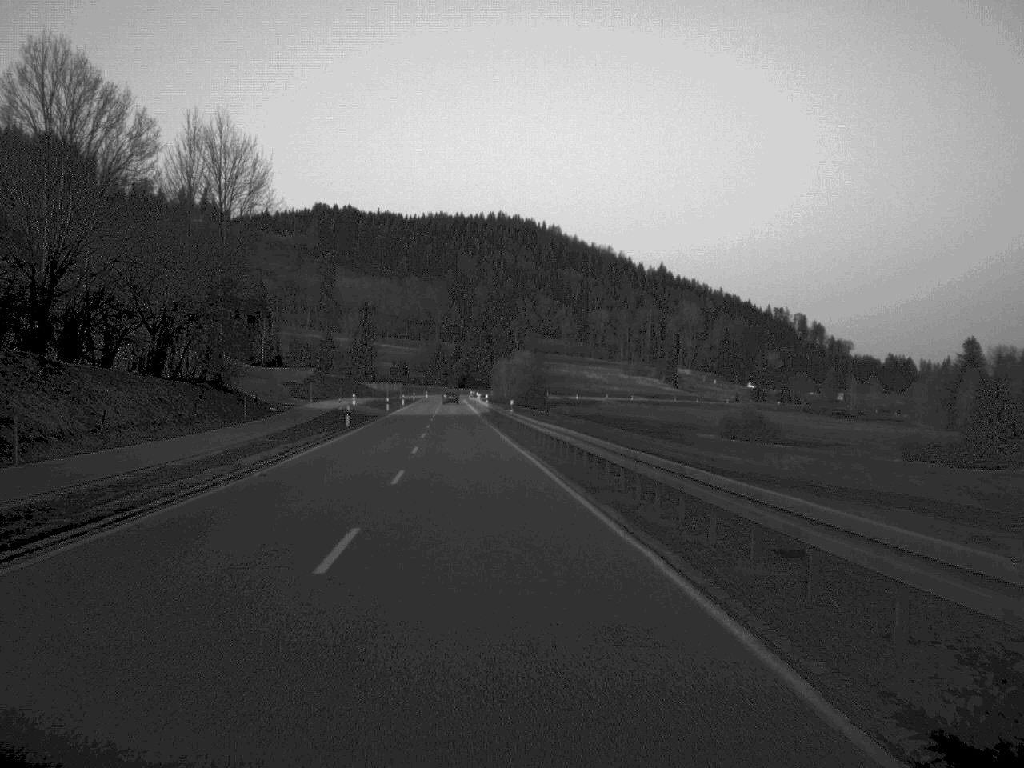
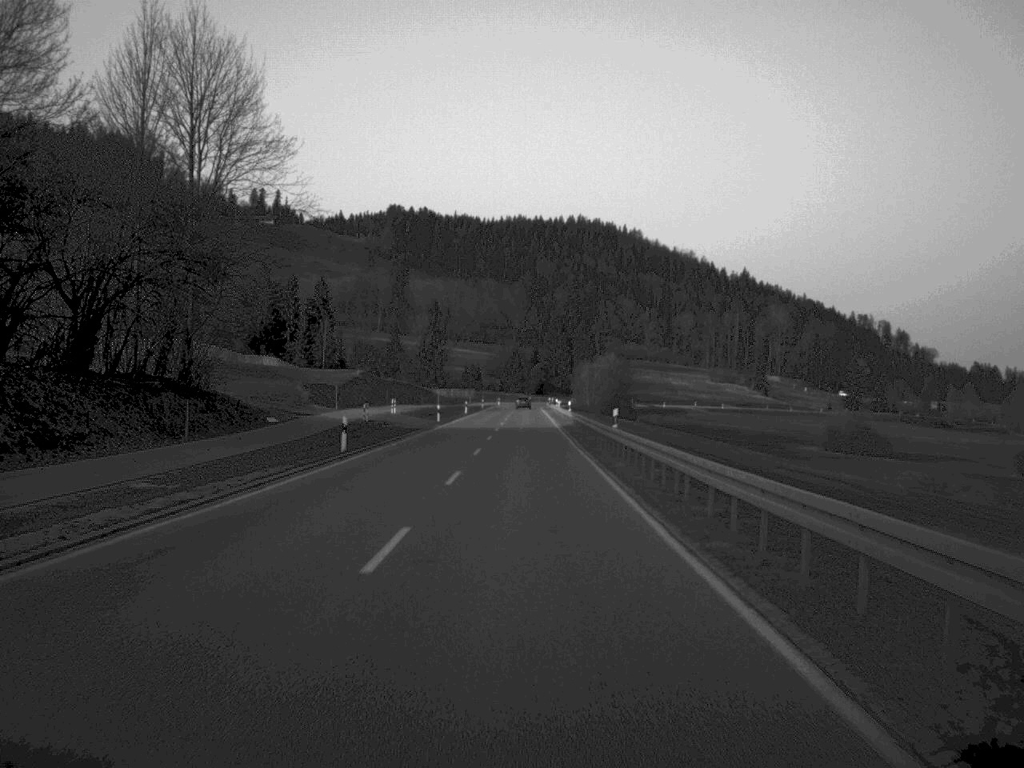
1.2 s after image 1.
(-0.9, +24.2) m; -3°
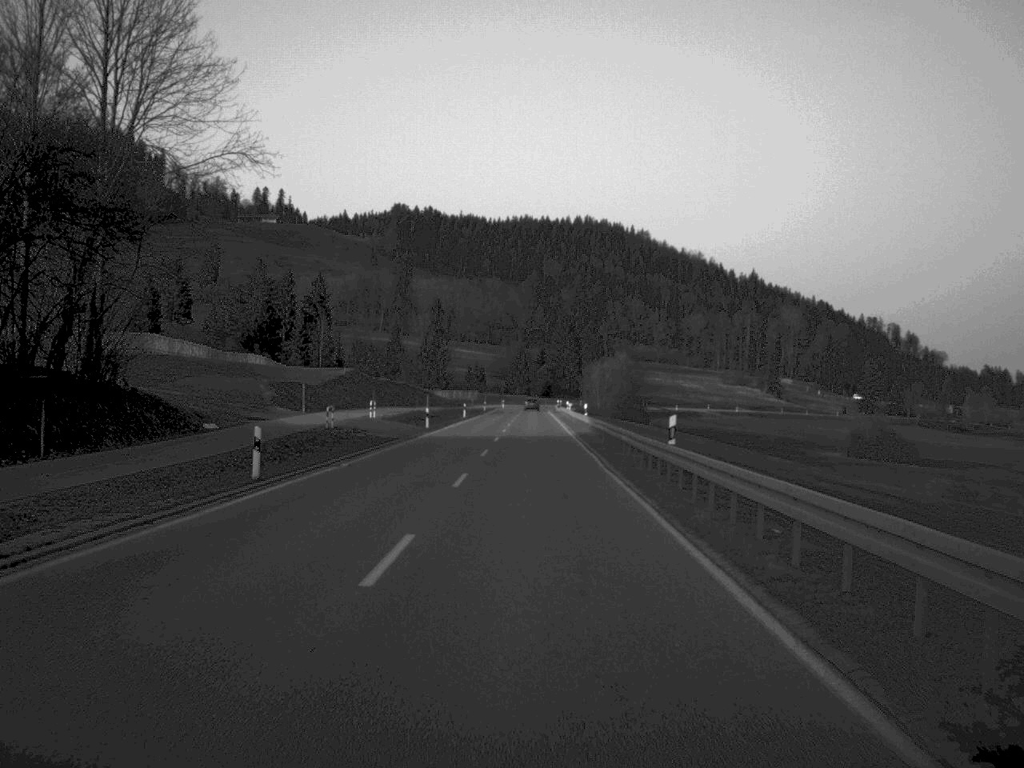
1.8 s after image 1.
(0.0, +13.0) m; 0°
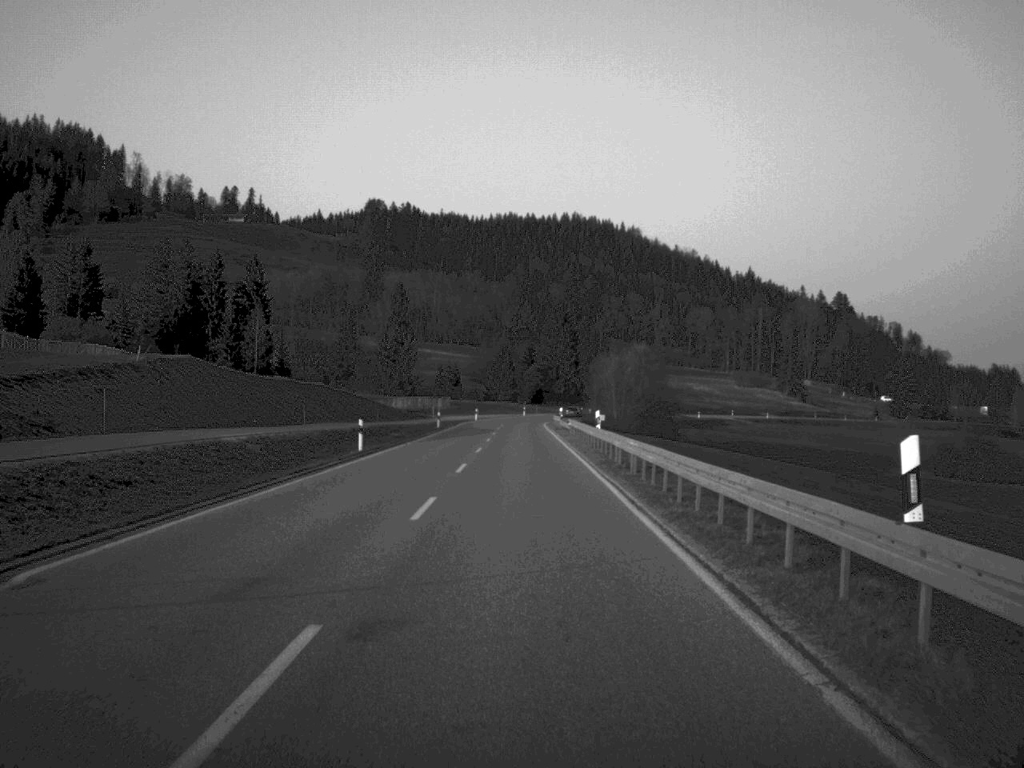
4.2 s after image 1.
(+0.4, +54.4) m; +1°
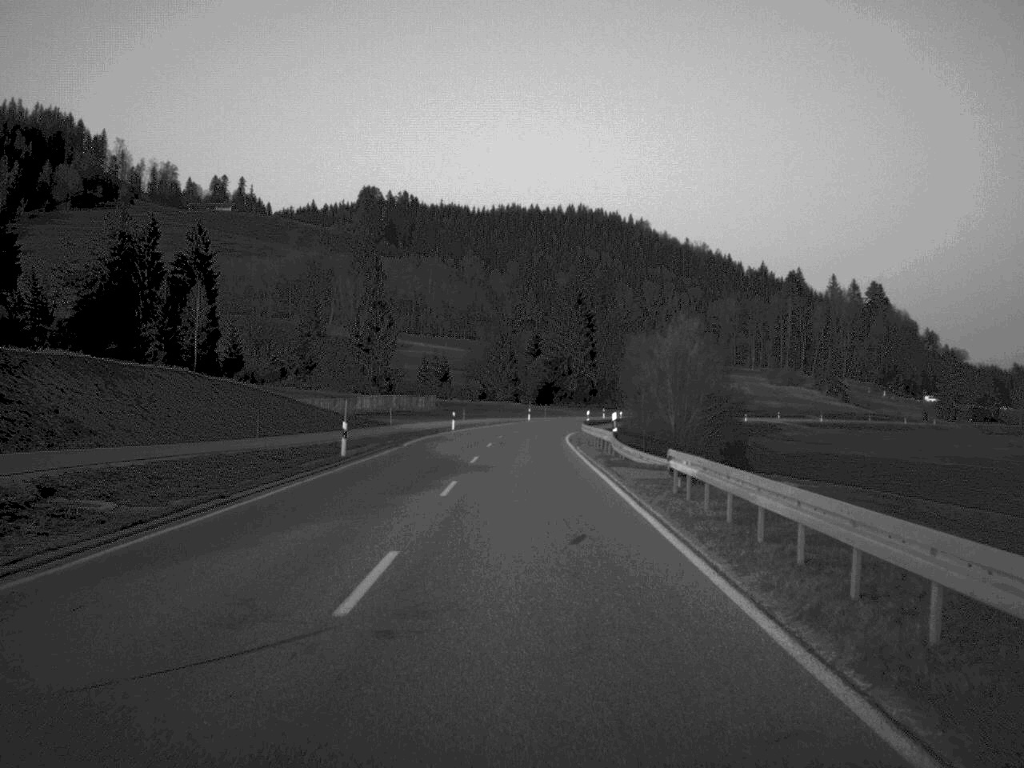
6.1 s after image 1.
(-0.1, +43.8) m; 0°
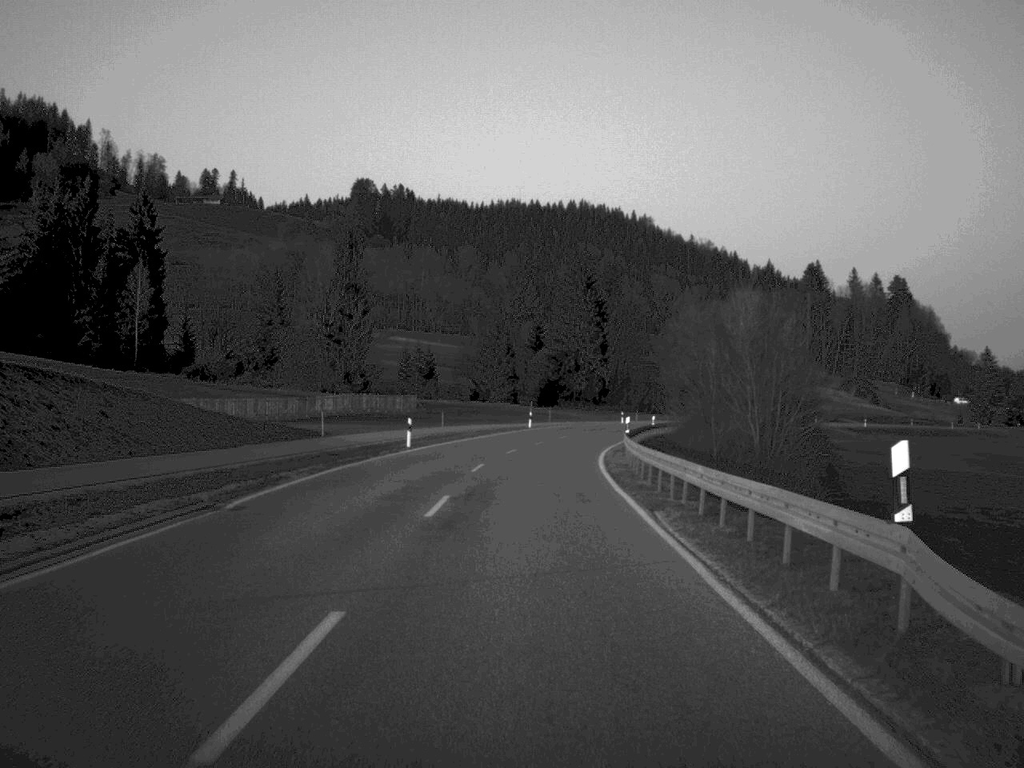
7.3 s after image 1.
(0.0, +28.2) m; 0°
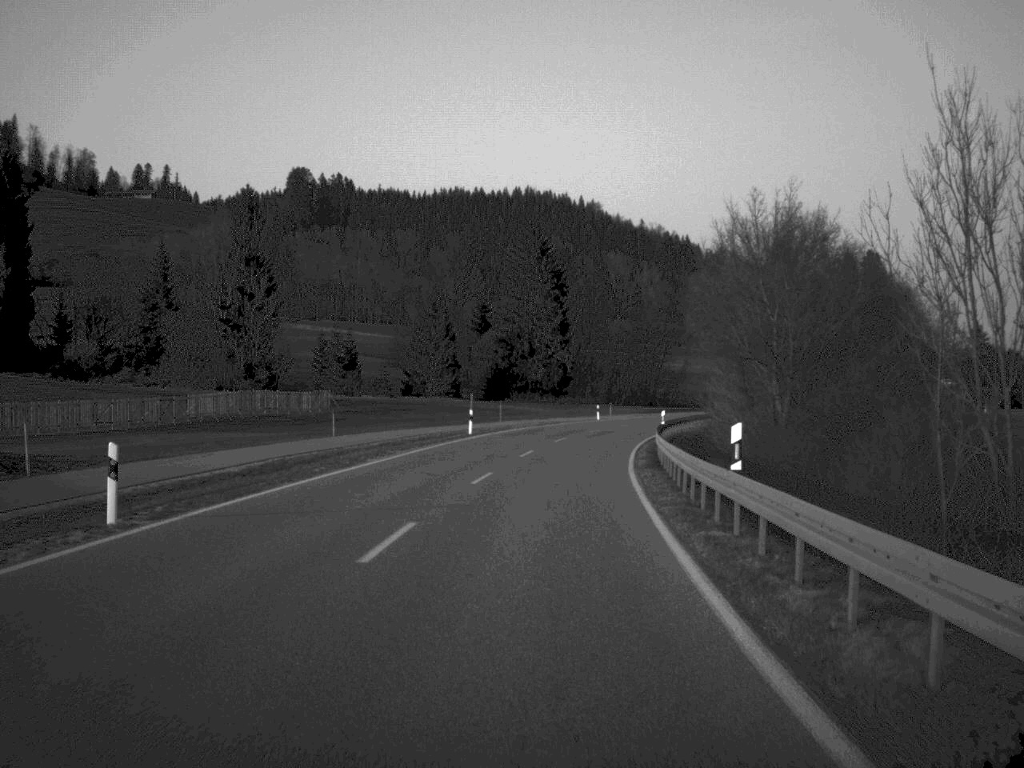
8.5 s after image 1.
(+0.5, +29.6) m; +2°
